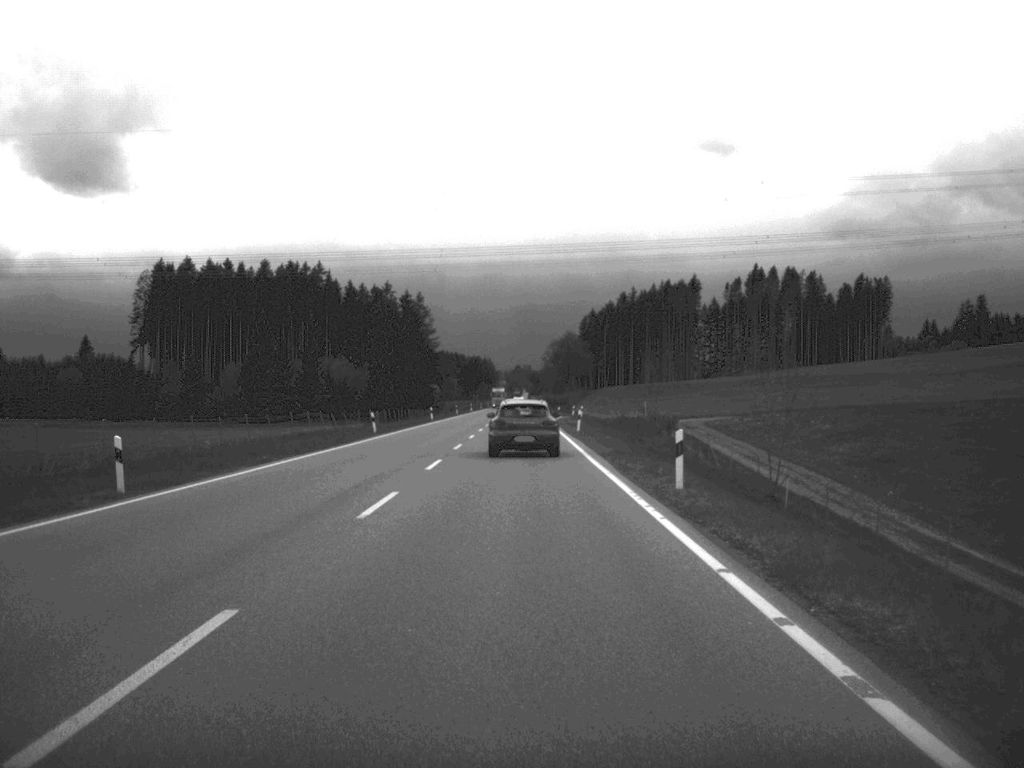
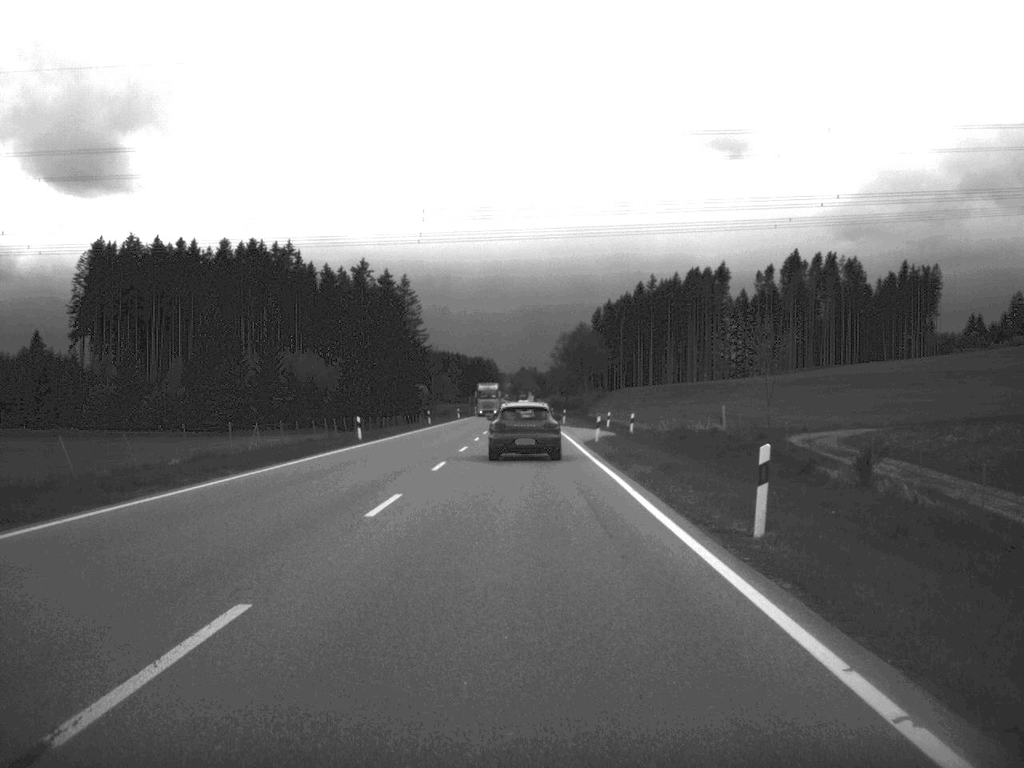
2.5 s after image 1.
(-0.2, +46.6) m; 0°
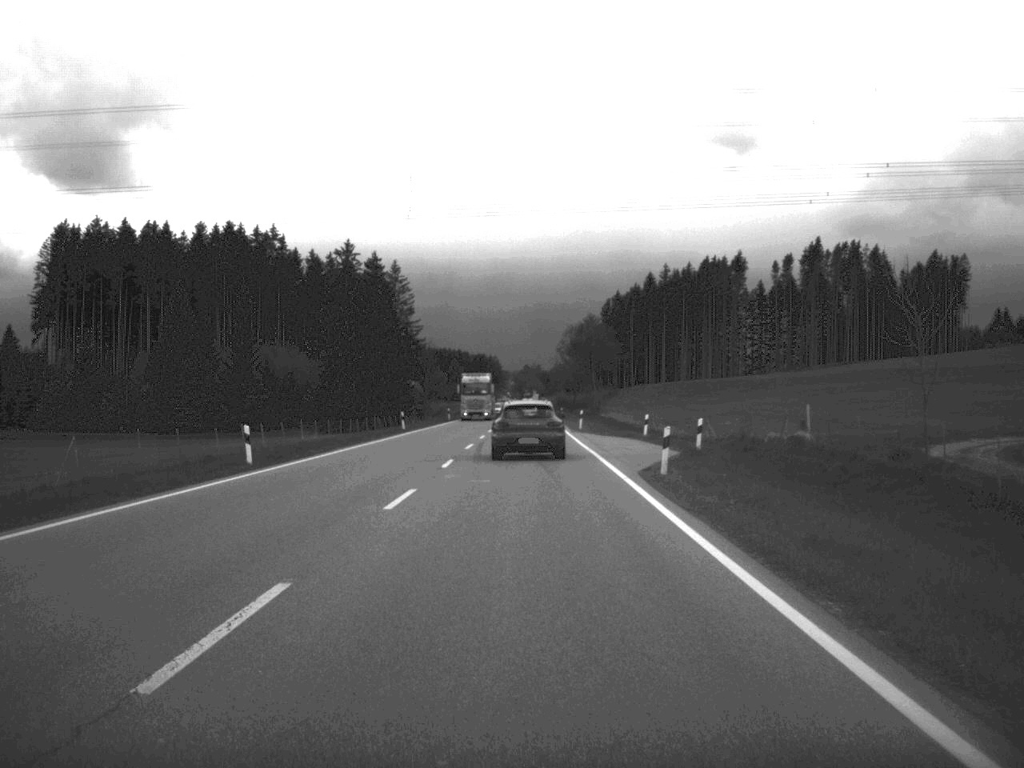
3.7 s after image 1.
(-0.1, +22.6) m; 0°
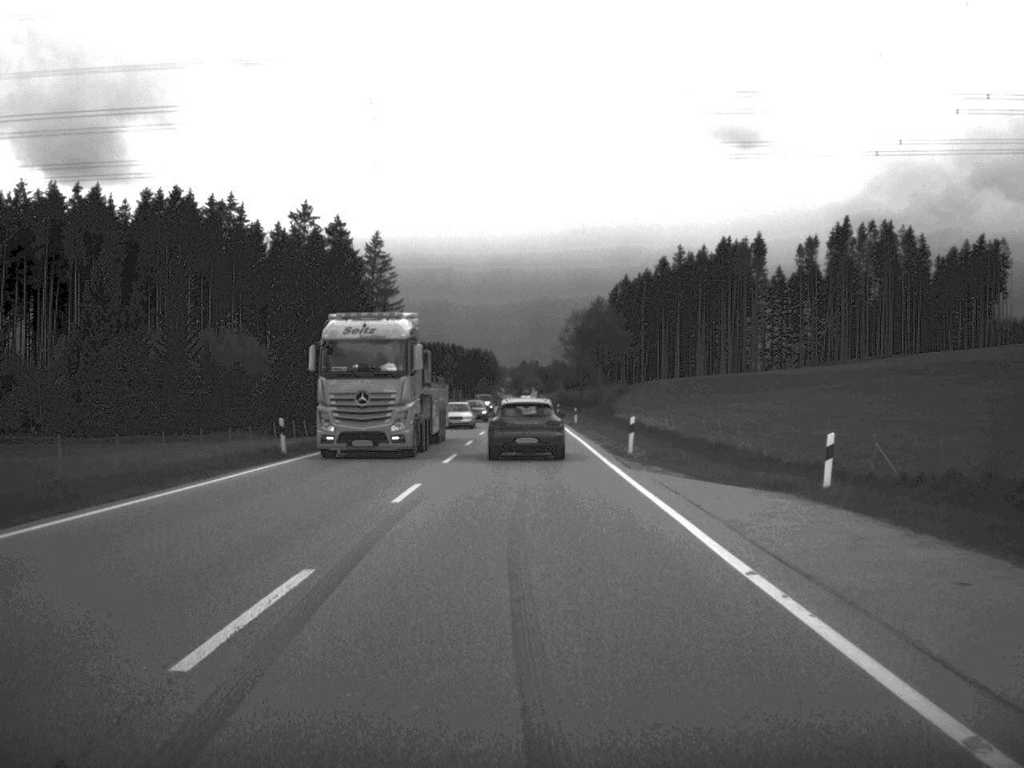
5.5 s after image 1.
(0.0, +34.8) m; 0°
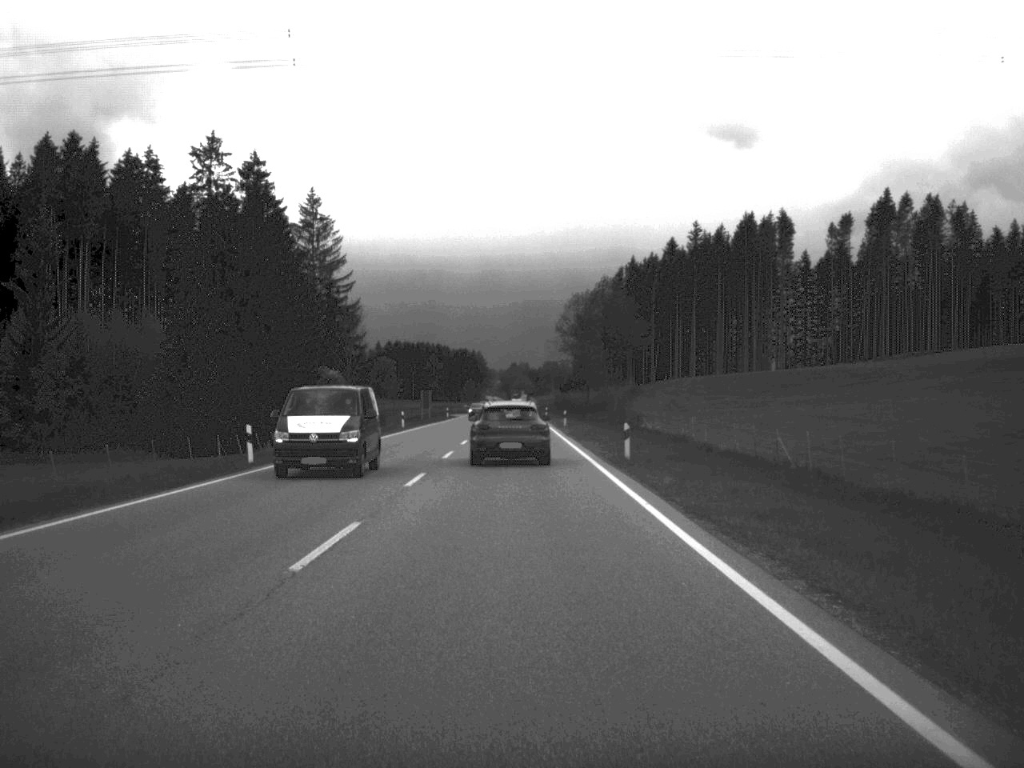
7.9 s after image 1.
(+0.1, +42.8) m; 0°
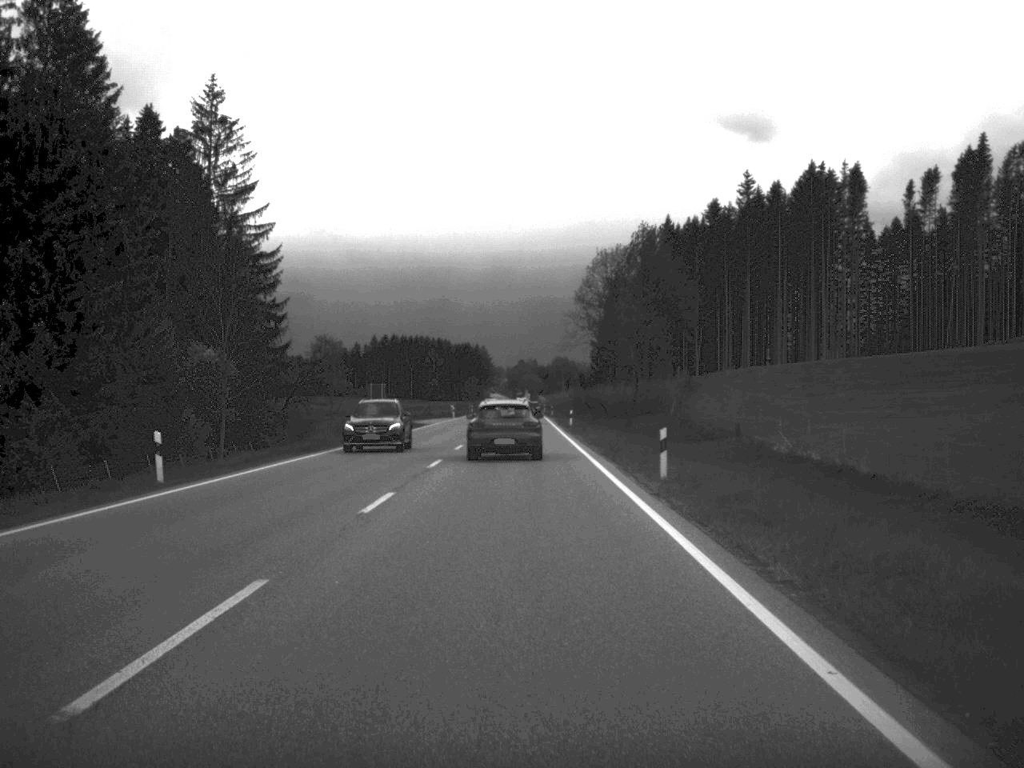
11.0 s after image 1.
(-0.2, +52.7) m; -1°
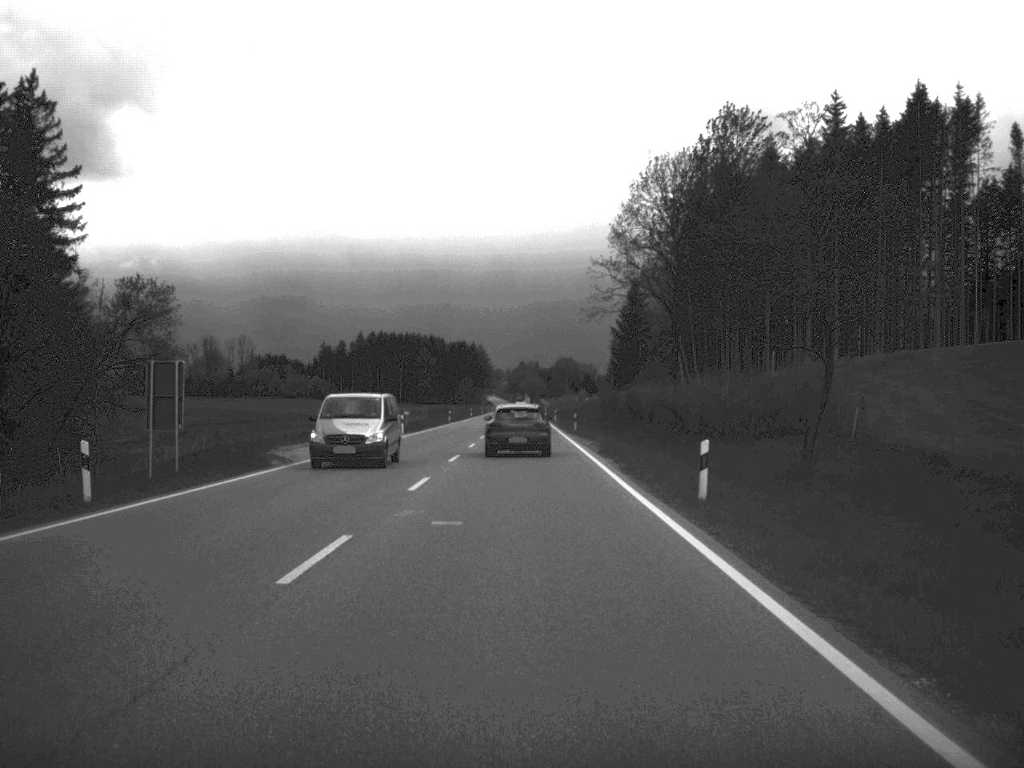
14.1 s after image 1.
(-0.2, +54.0) m; 0°
